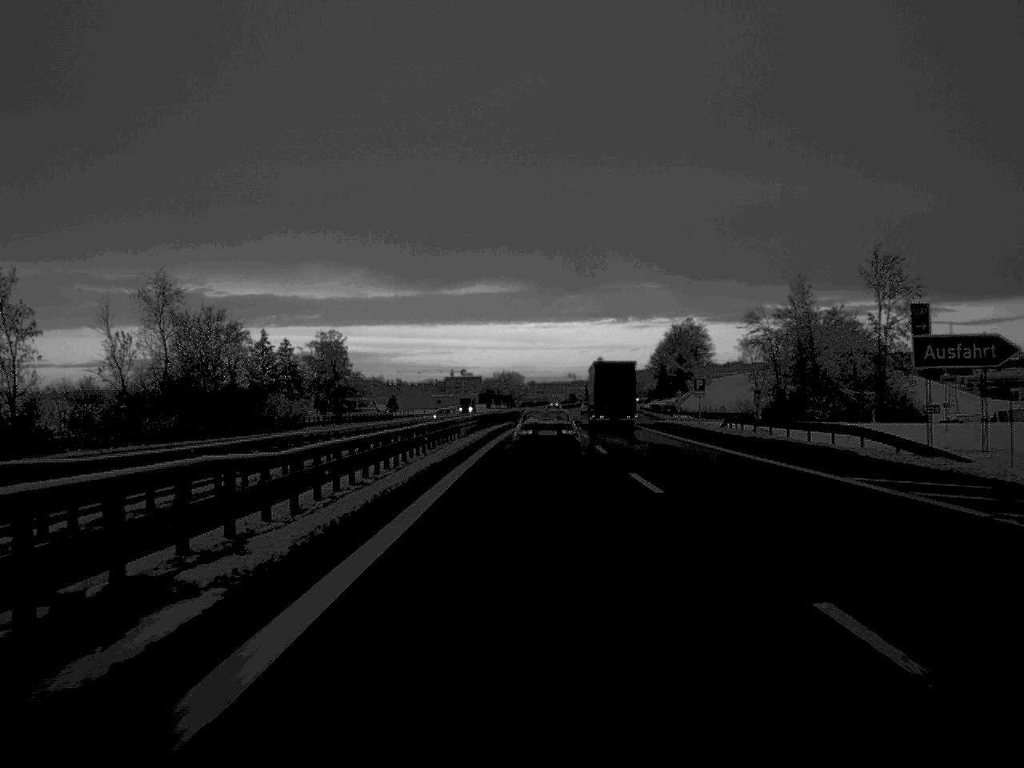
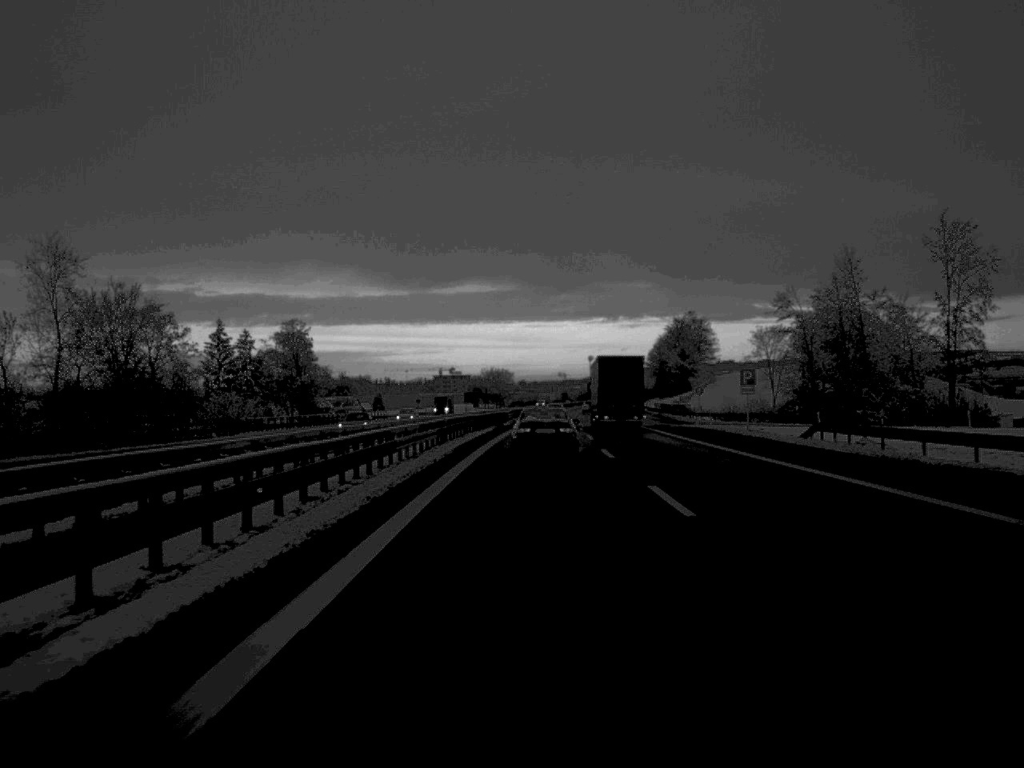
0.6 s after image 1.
(+0.1, +22.4) m; 0°
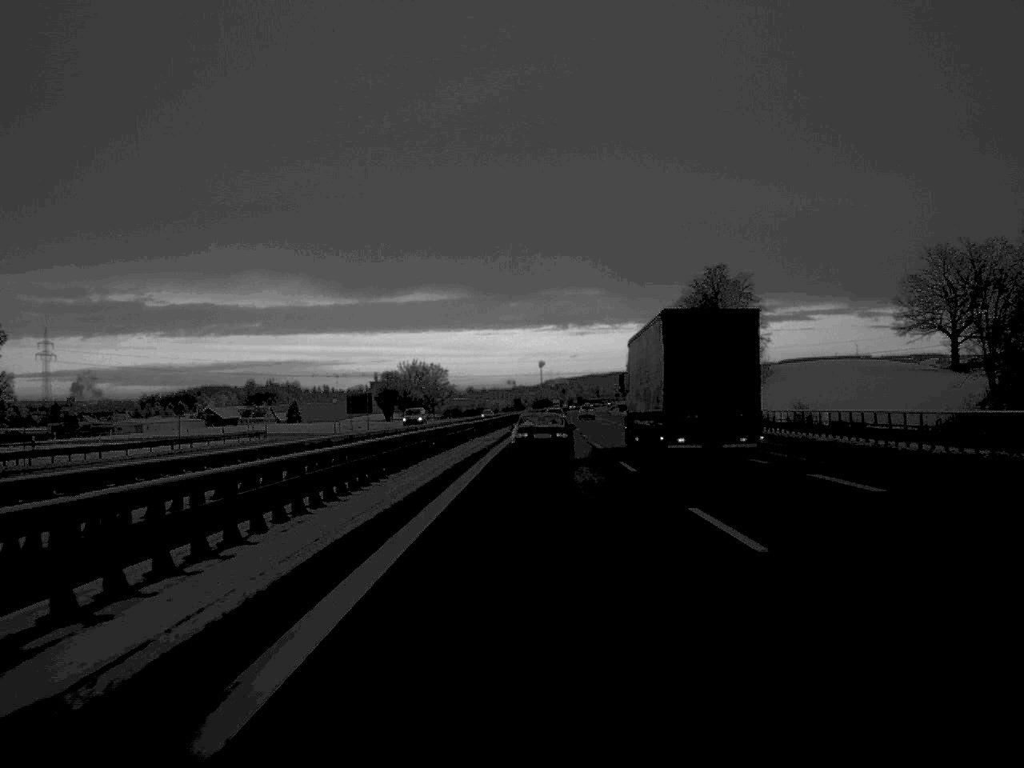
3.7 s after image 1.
(+2.2, +110.9) m; +2°
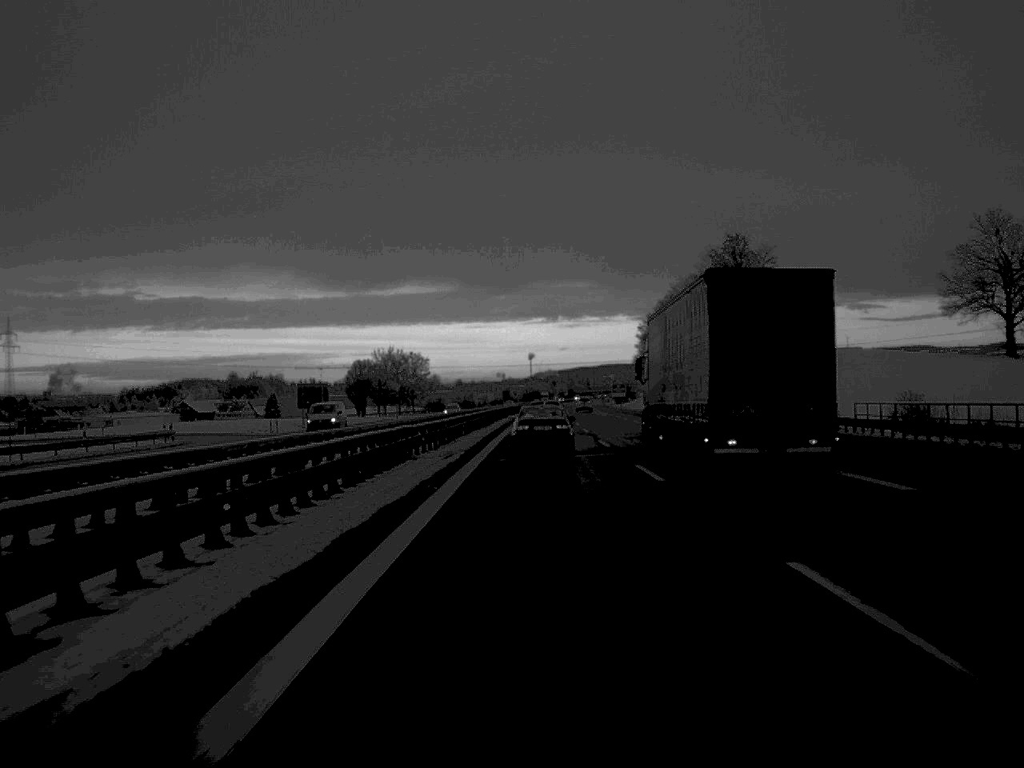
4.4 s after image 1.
(+0.1, +25.0) m; 0°
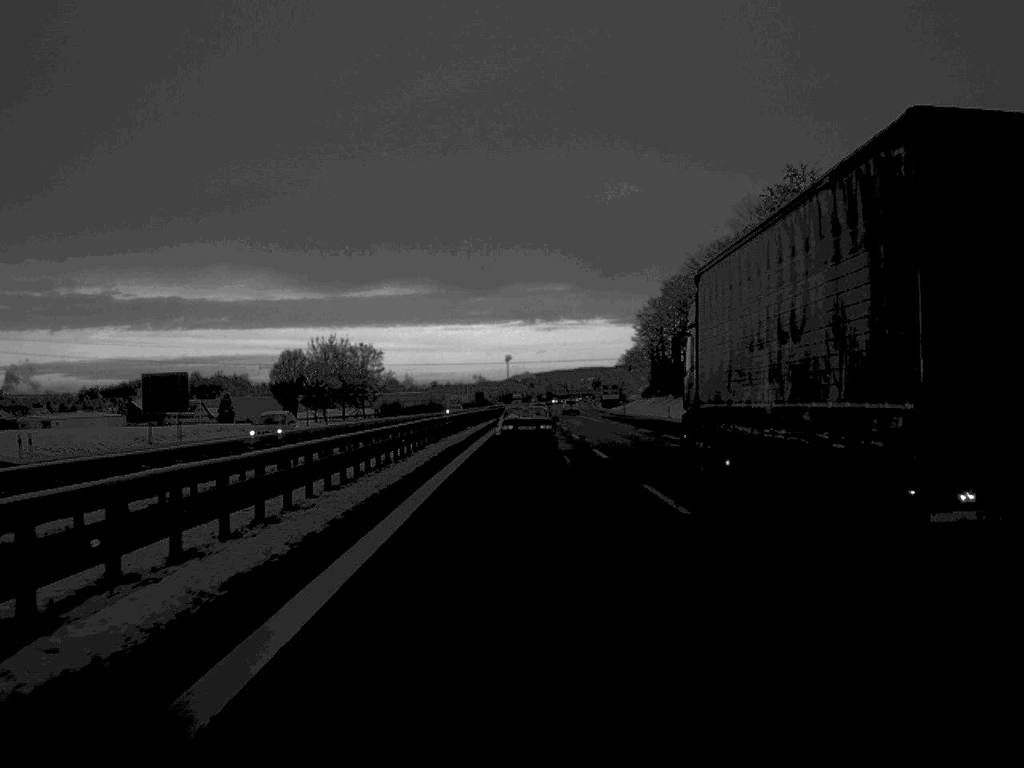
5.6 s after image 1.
(+0.4, +43.0) m; +1°
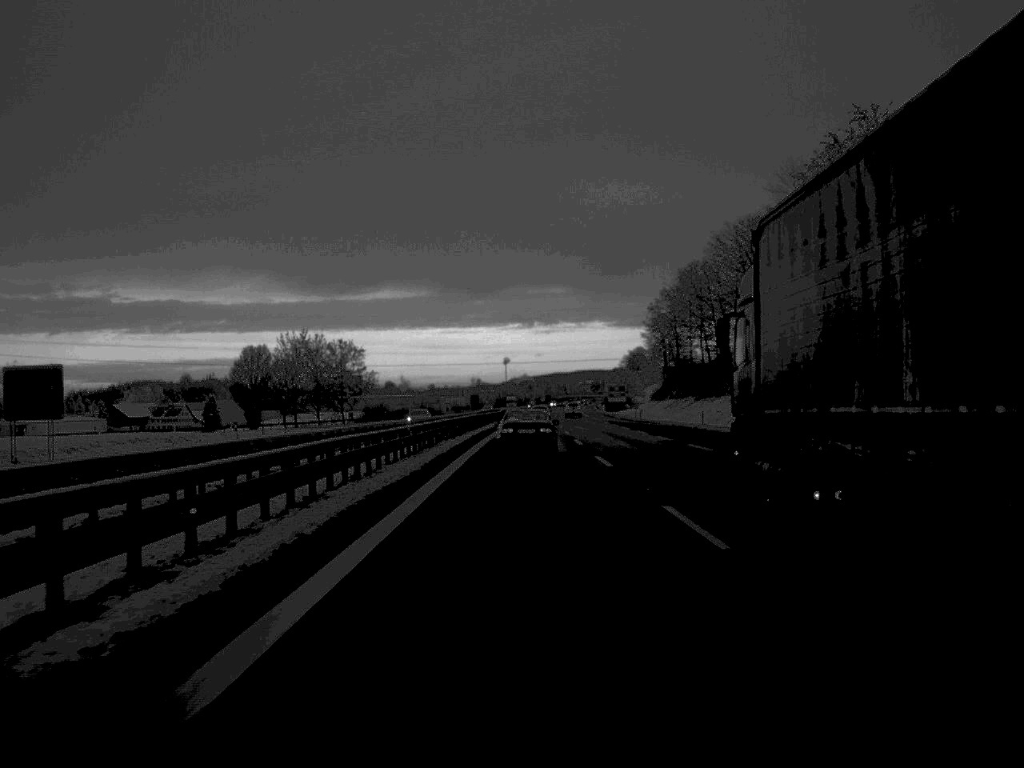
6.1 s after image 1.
(0.0, +21.0) m; 0°
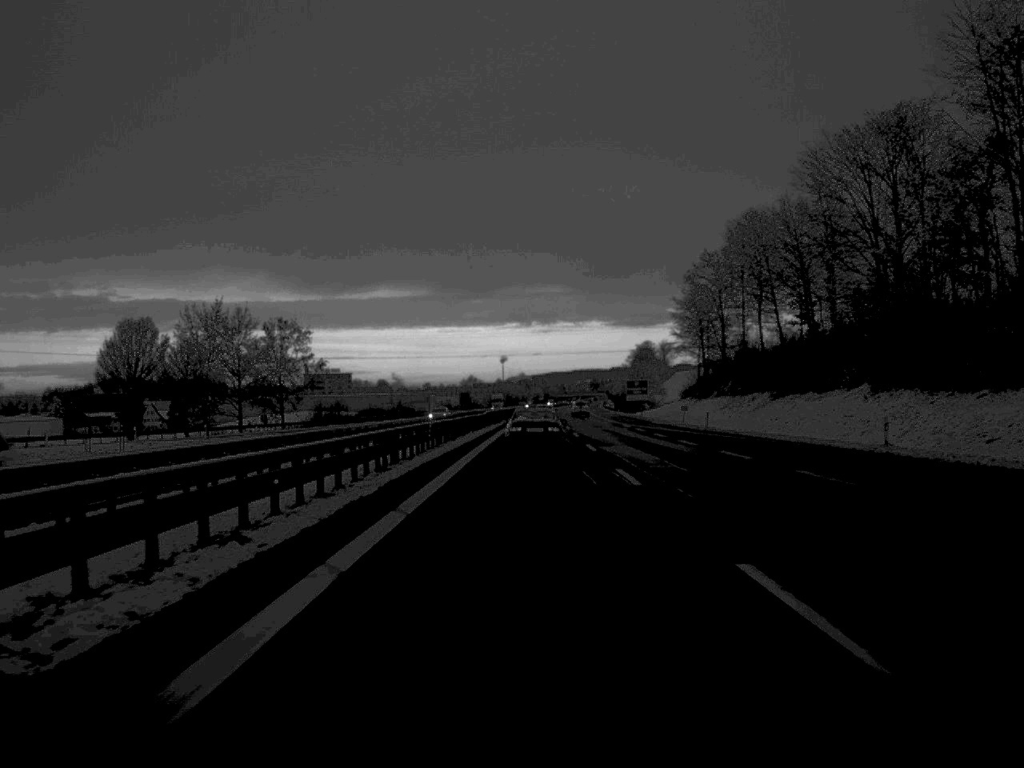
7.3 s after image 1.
(0.0, +43.1) m; 0°
